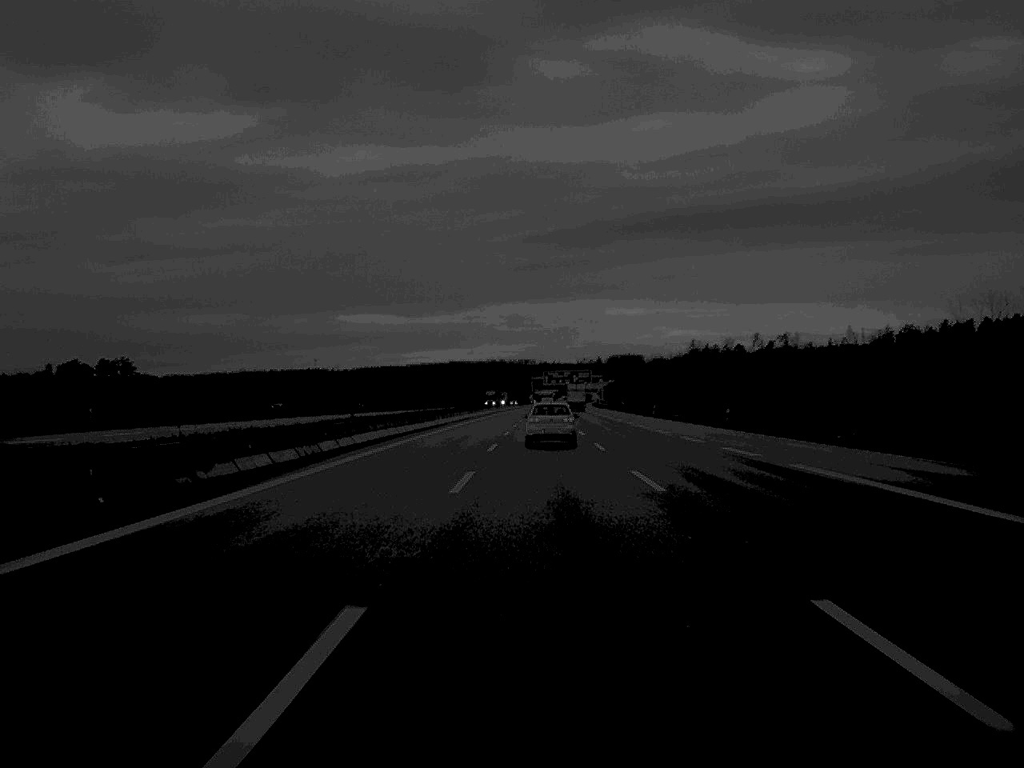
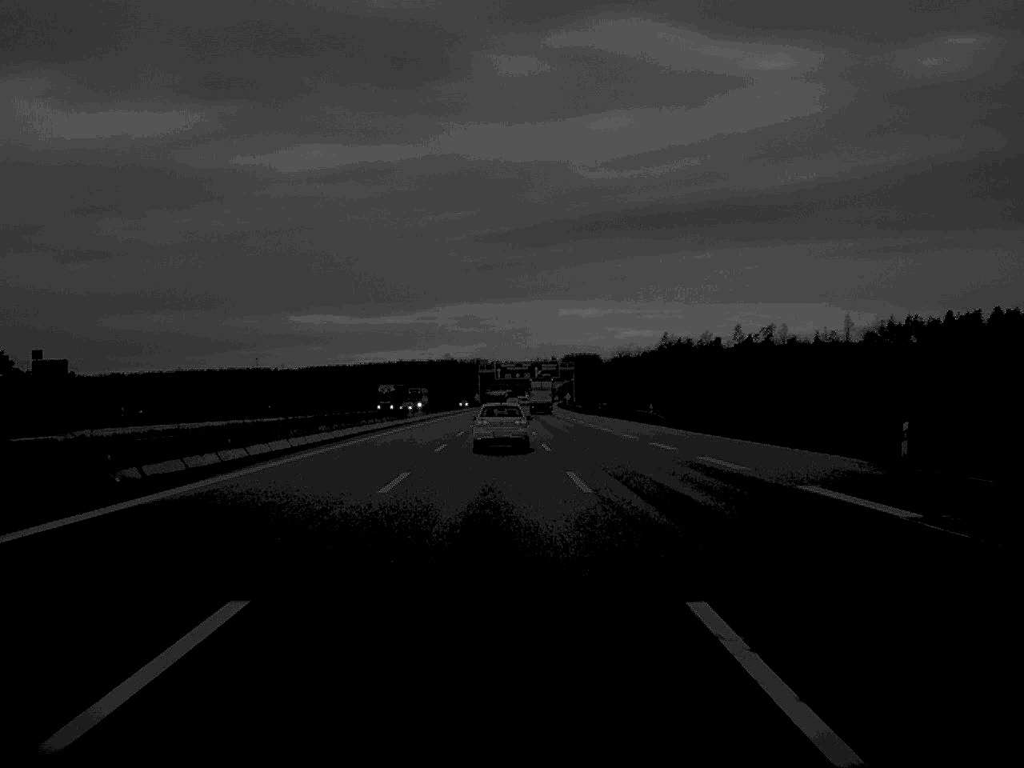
(+1.6, +89.4) m; +2°
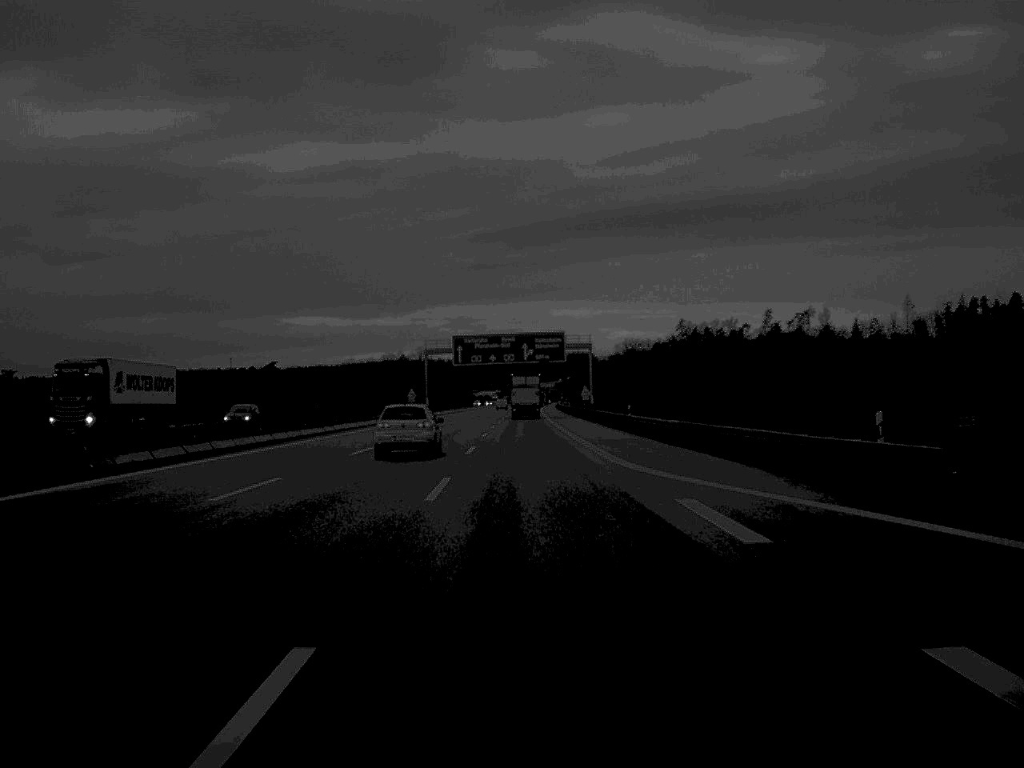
(+1.0, +109.3) m; 0°
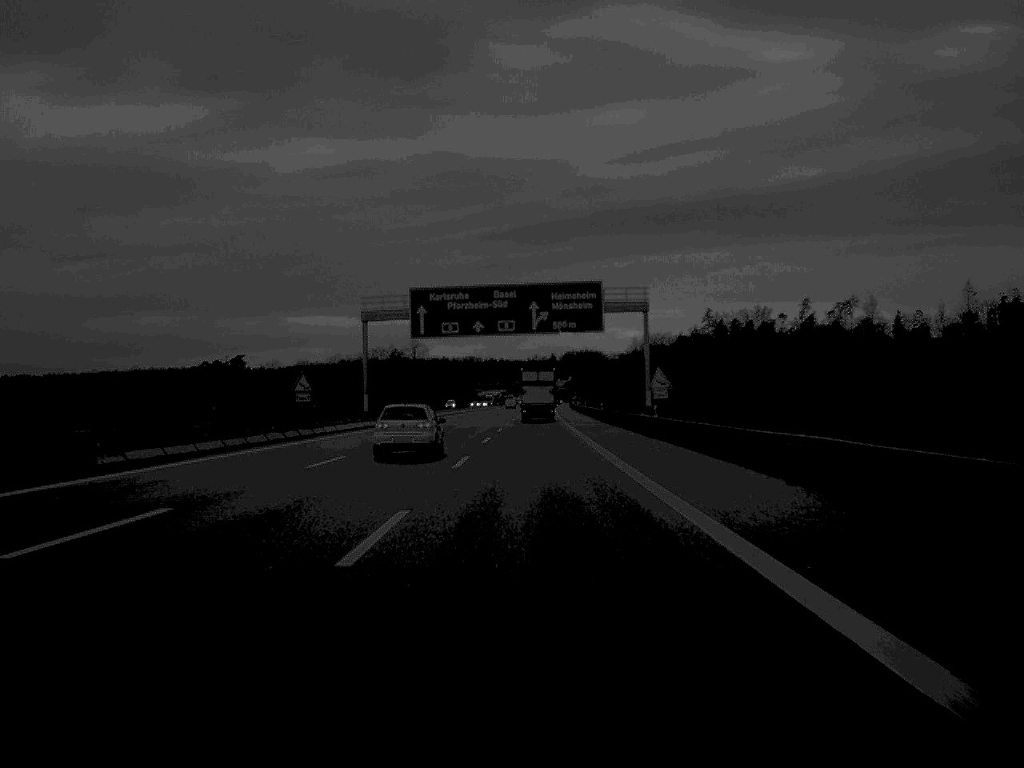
(-0.2, +61.9) m; 0°
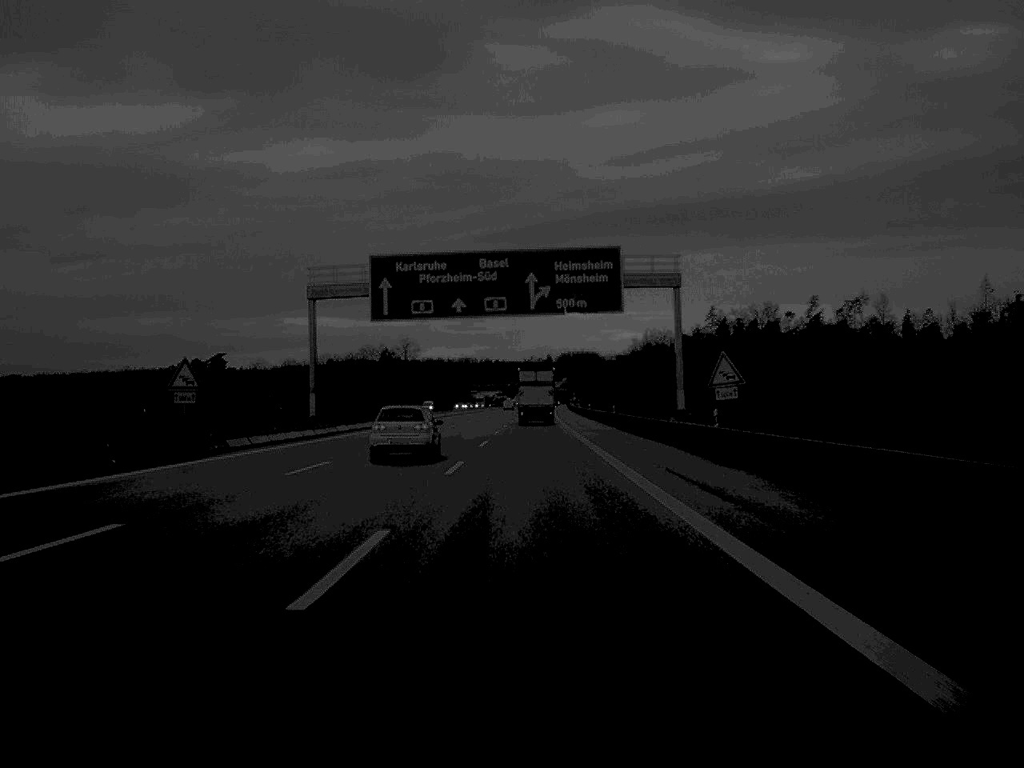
(0.0, +20.1) m; 0°
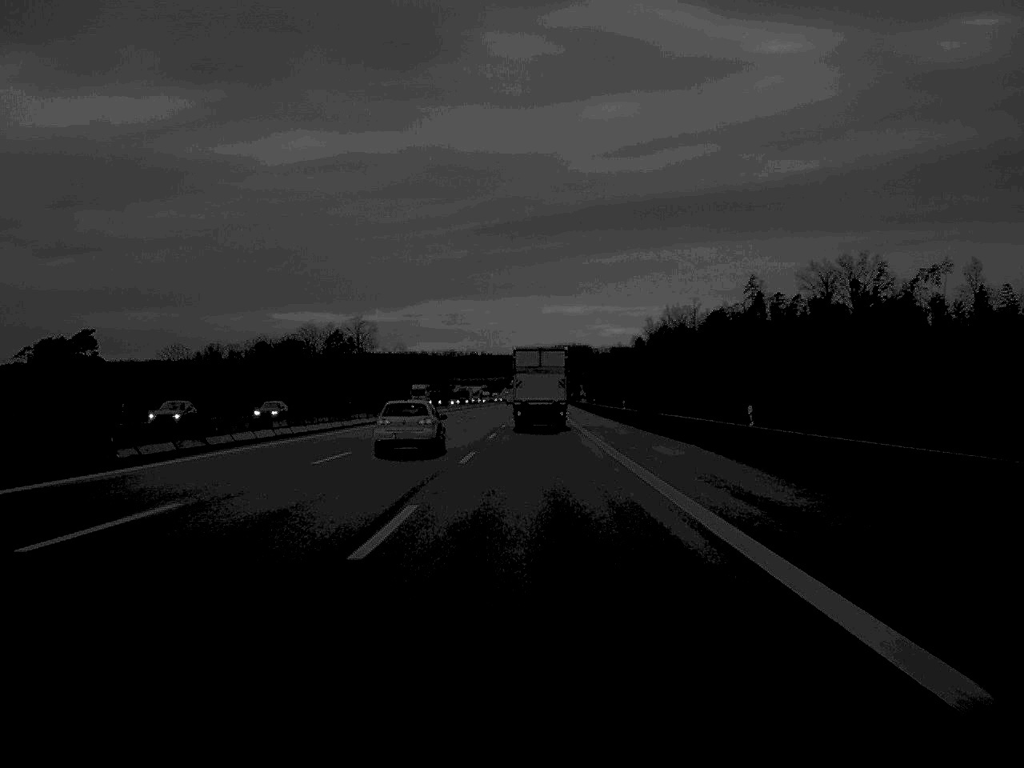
(+0.6, +104.9) m; +1°
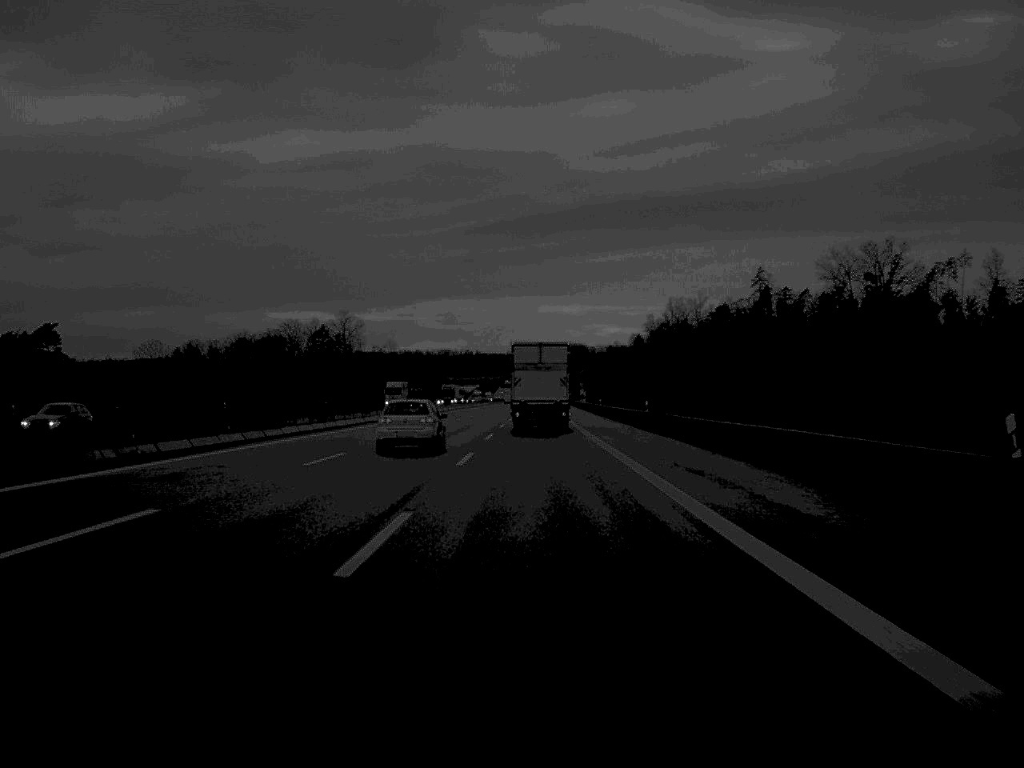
(0.0, +19.1) m; 0°
